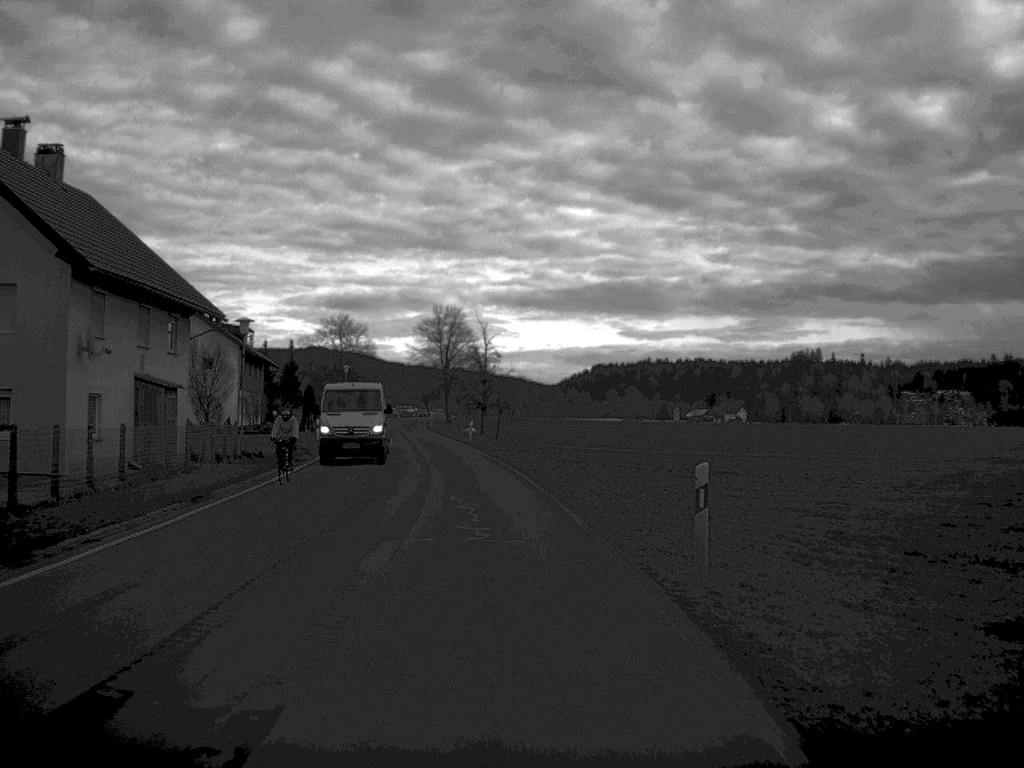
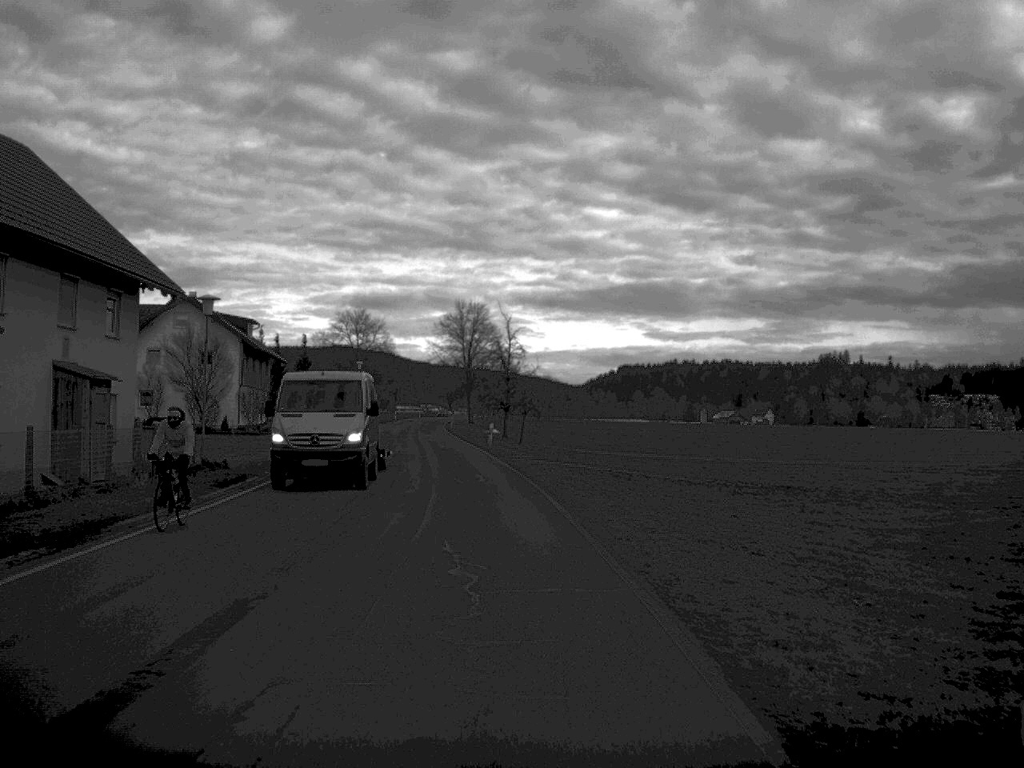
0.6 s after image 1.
(-0.1, +7.8) m; -1°
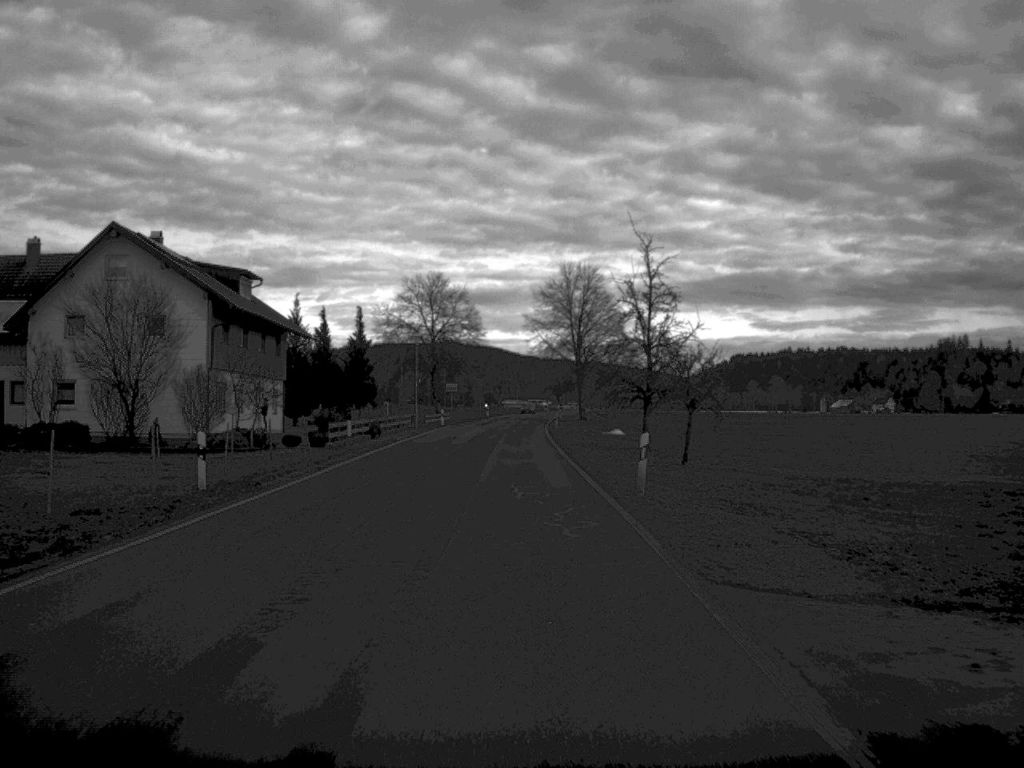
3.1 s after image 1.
(-1.5, +33.1) m; -5°
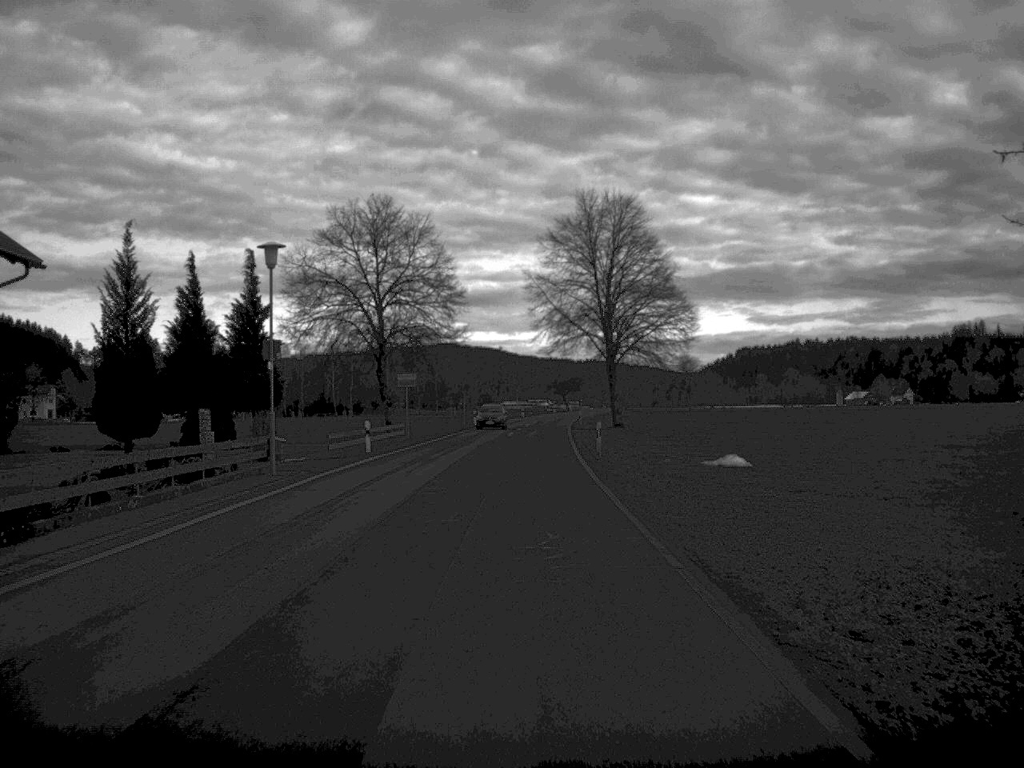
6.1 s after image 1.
(-0.4, +40.6) m; 0°
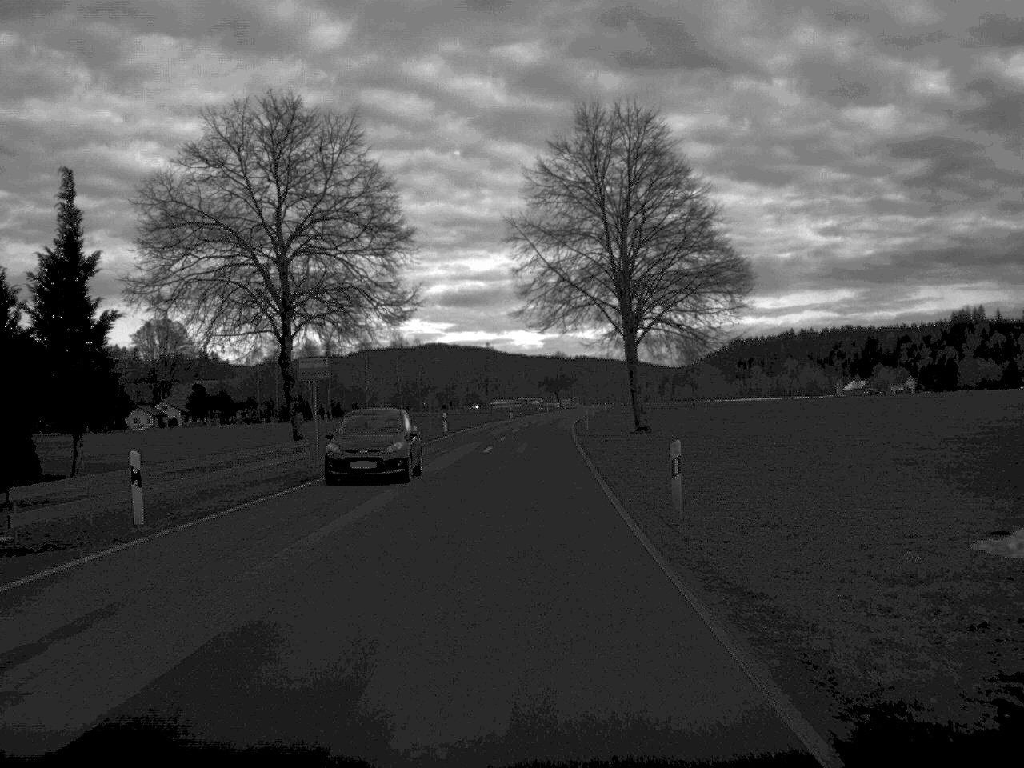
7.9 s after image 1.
(+0.1, +23.0) m; 0°
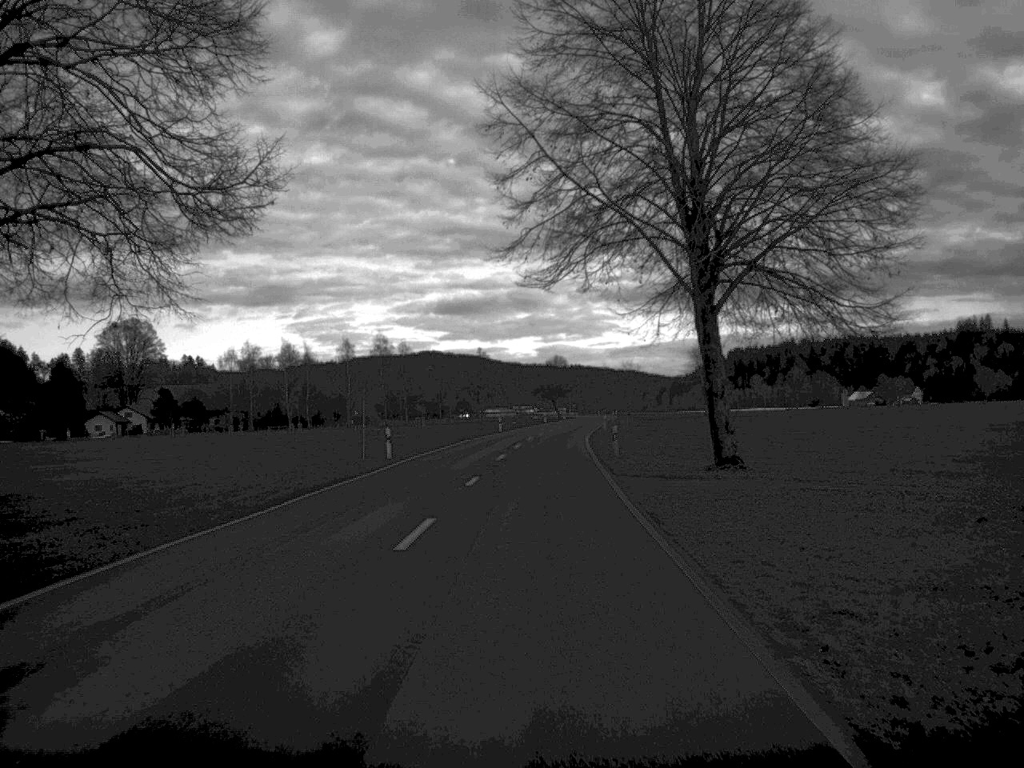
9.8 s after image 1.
(0.0, +25.1) m; 0°
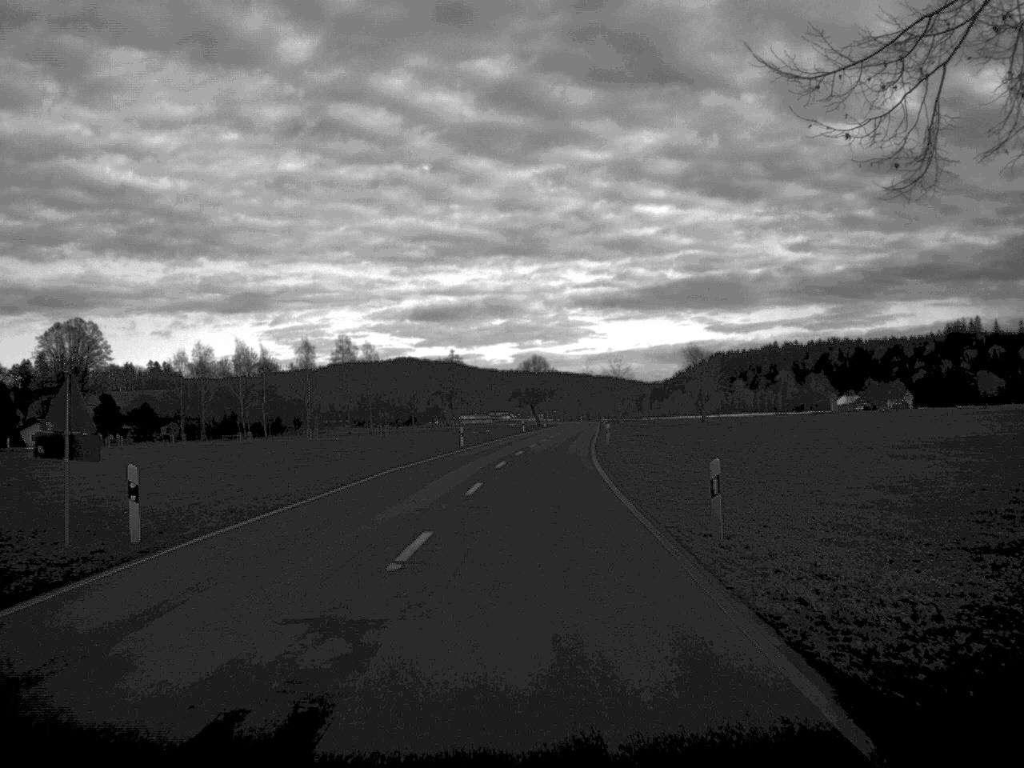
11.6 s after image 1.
(+0.2, +25.7) m; +1°
